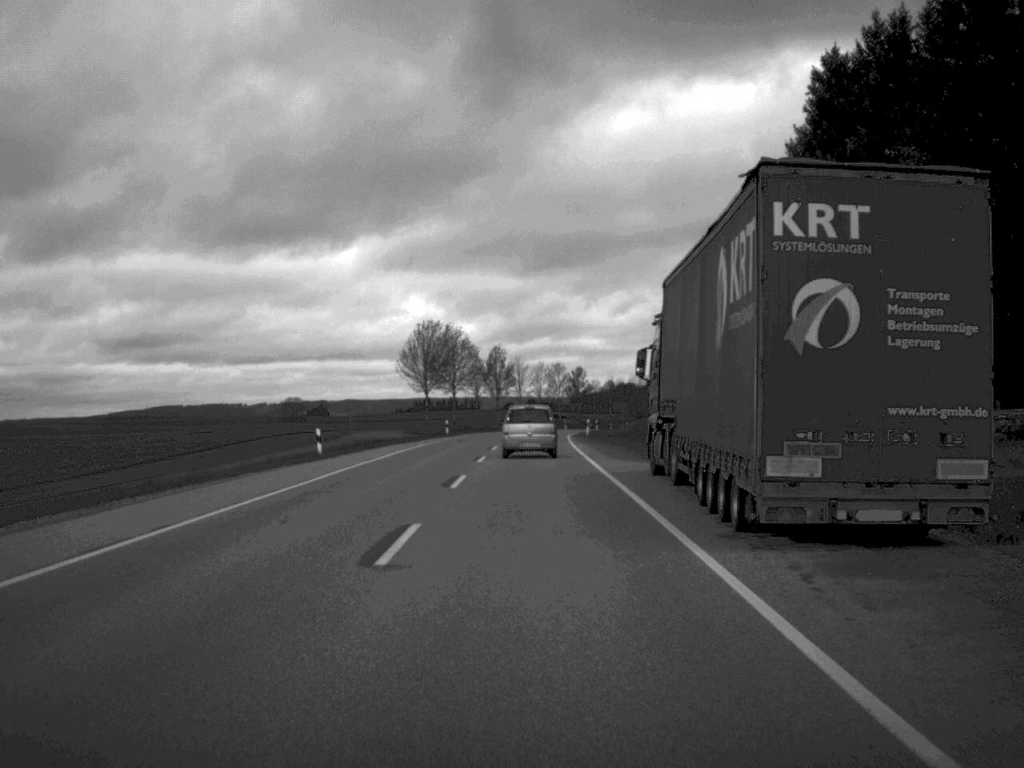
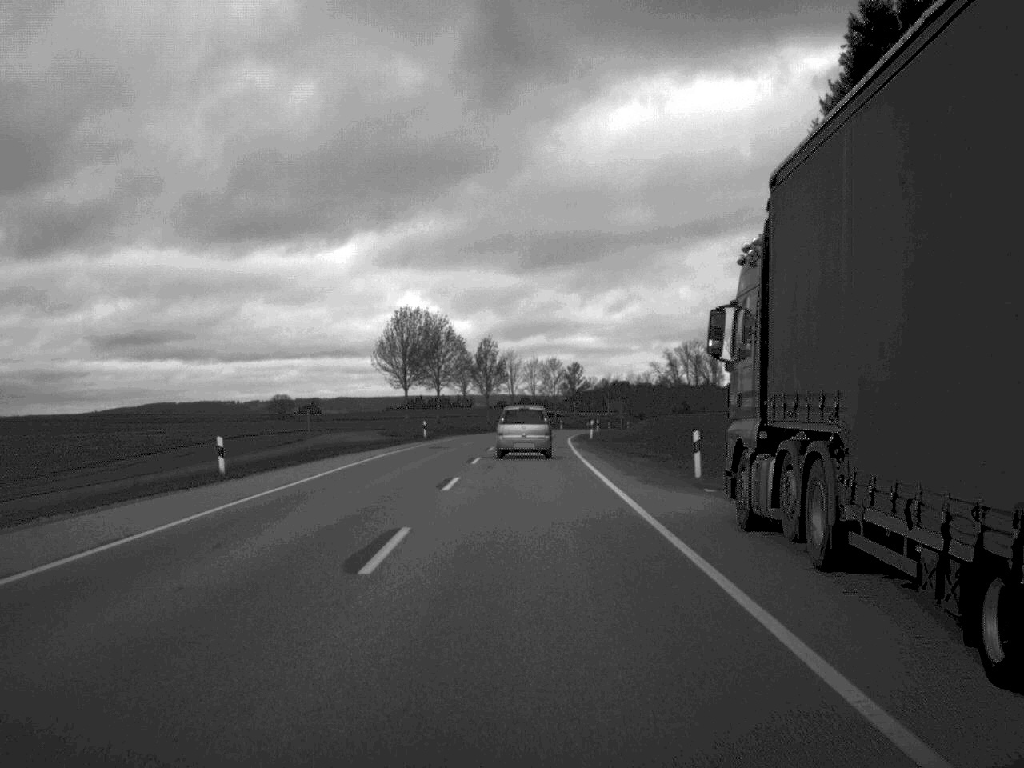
(0.0, +12.3) m; 0°
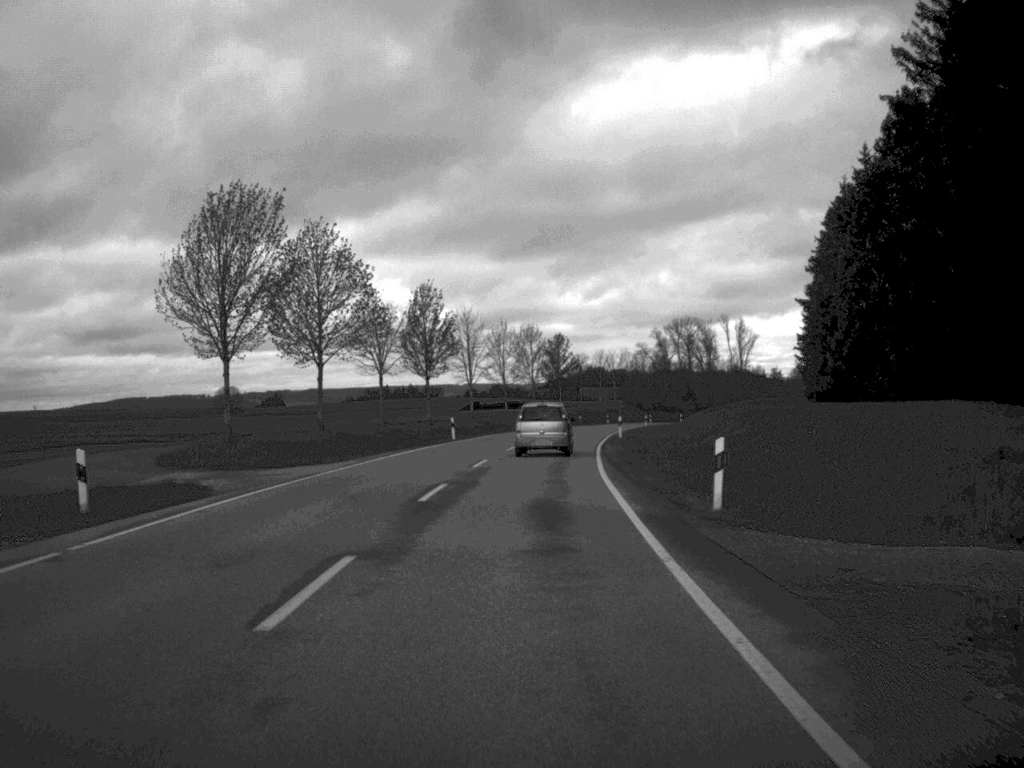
(+0.4, +49.7) m; +1°
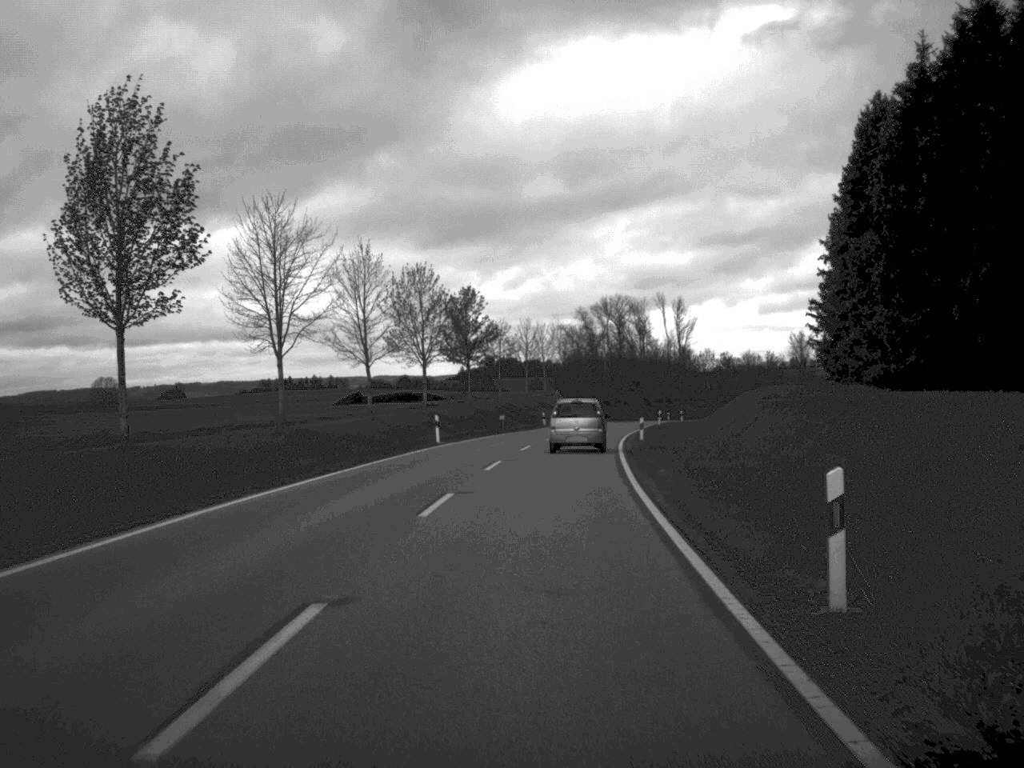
(+1.3, +49.7) m; +4°
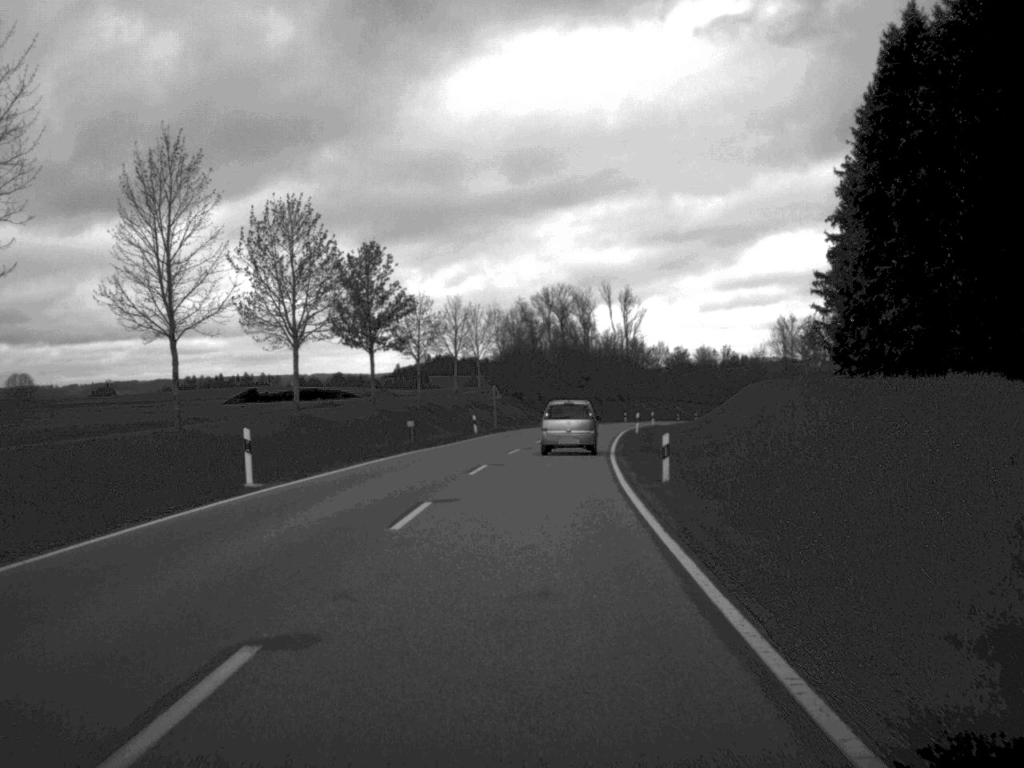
(+0.6, +24.9) m; +3°
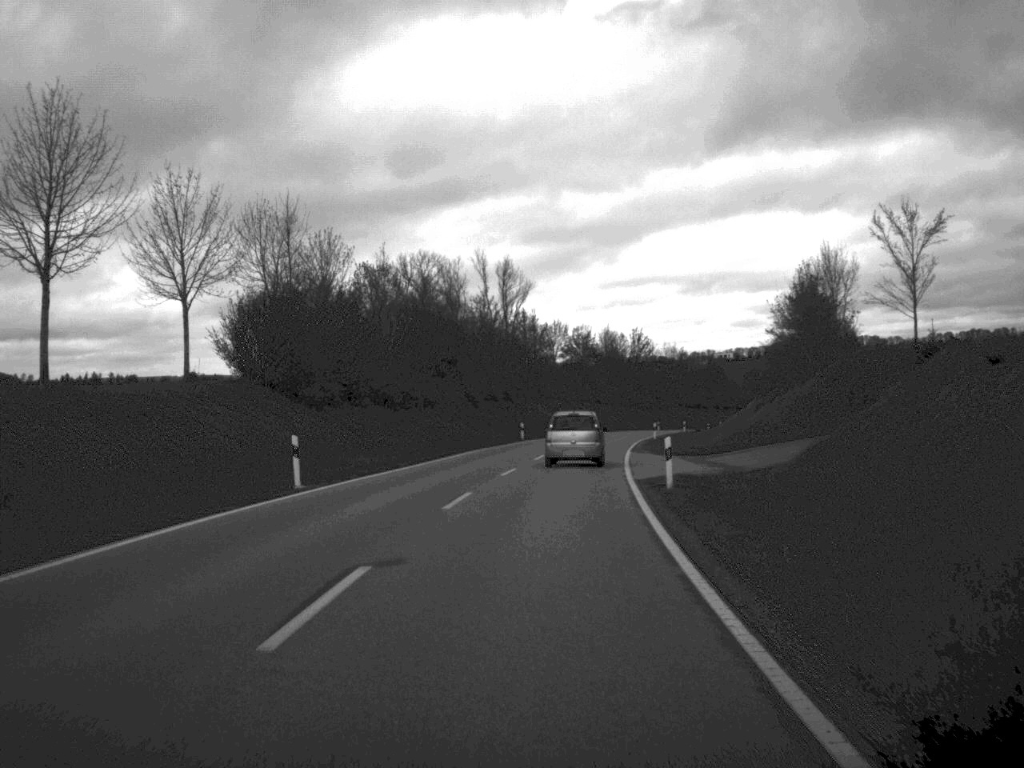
(+3.3, +64.9) m; +6°
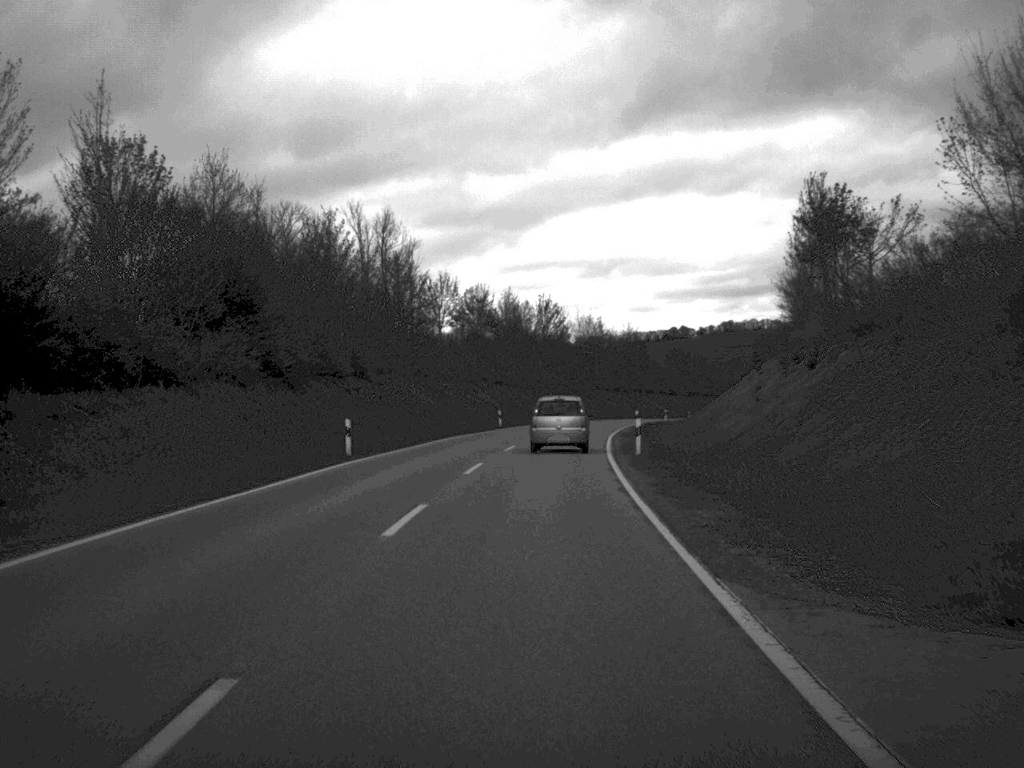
(+1.6, +40.3) m; +5°
